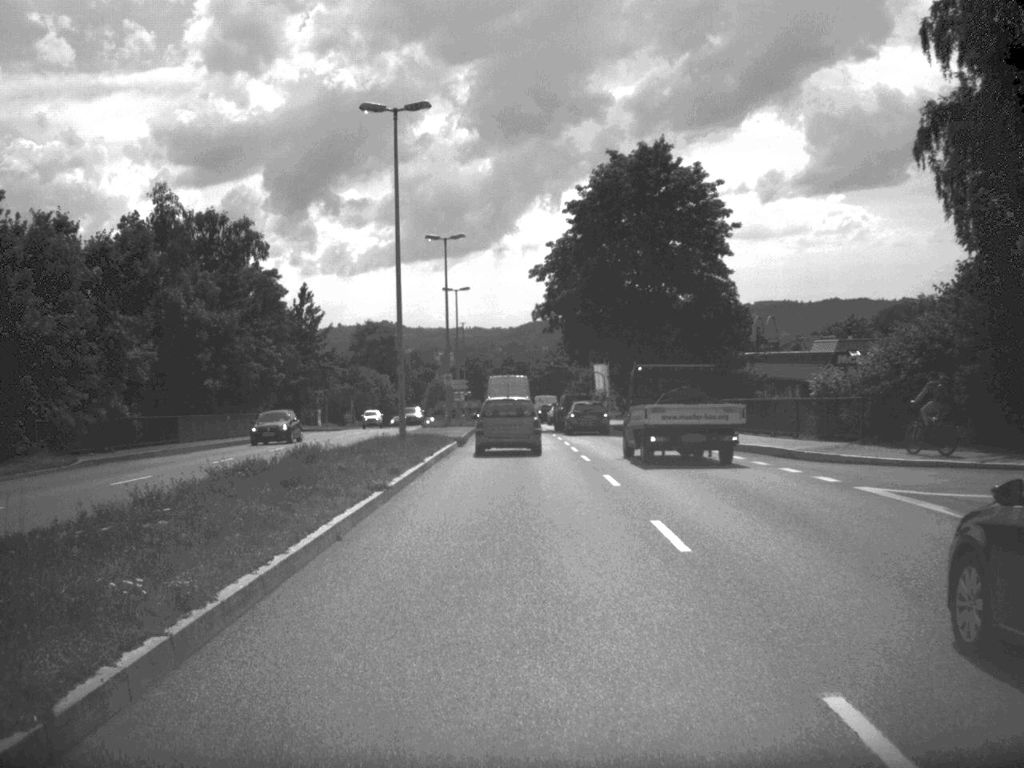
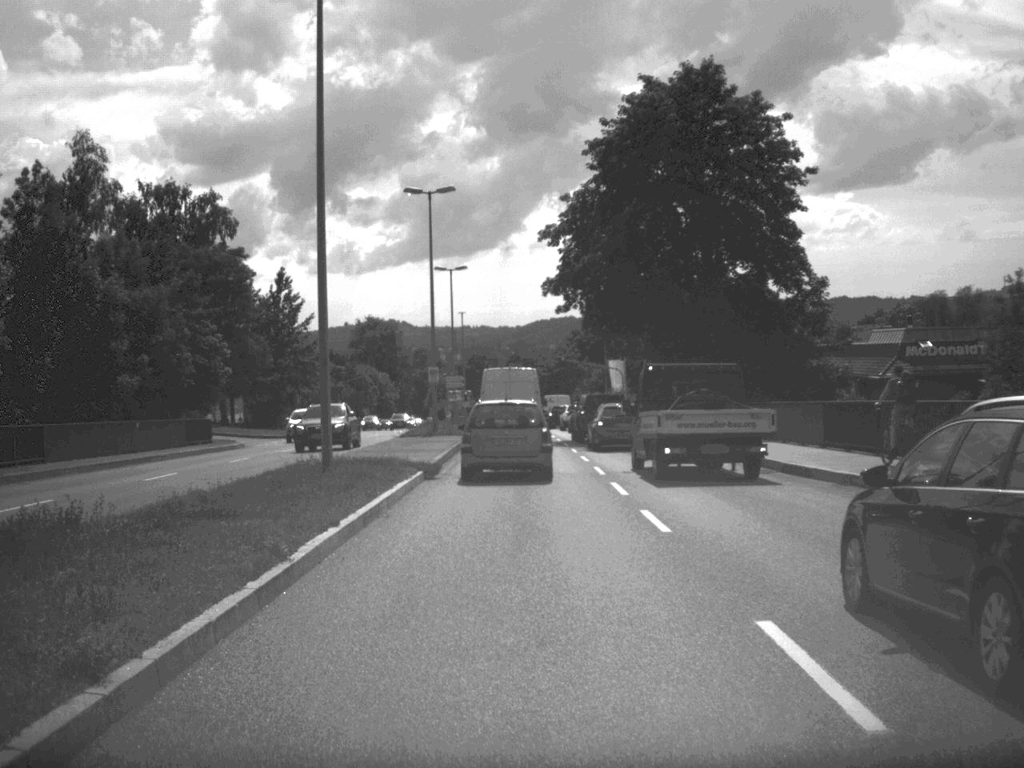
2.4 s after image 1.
(0.0, +15.3) m; 0°
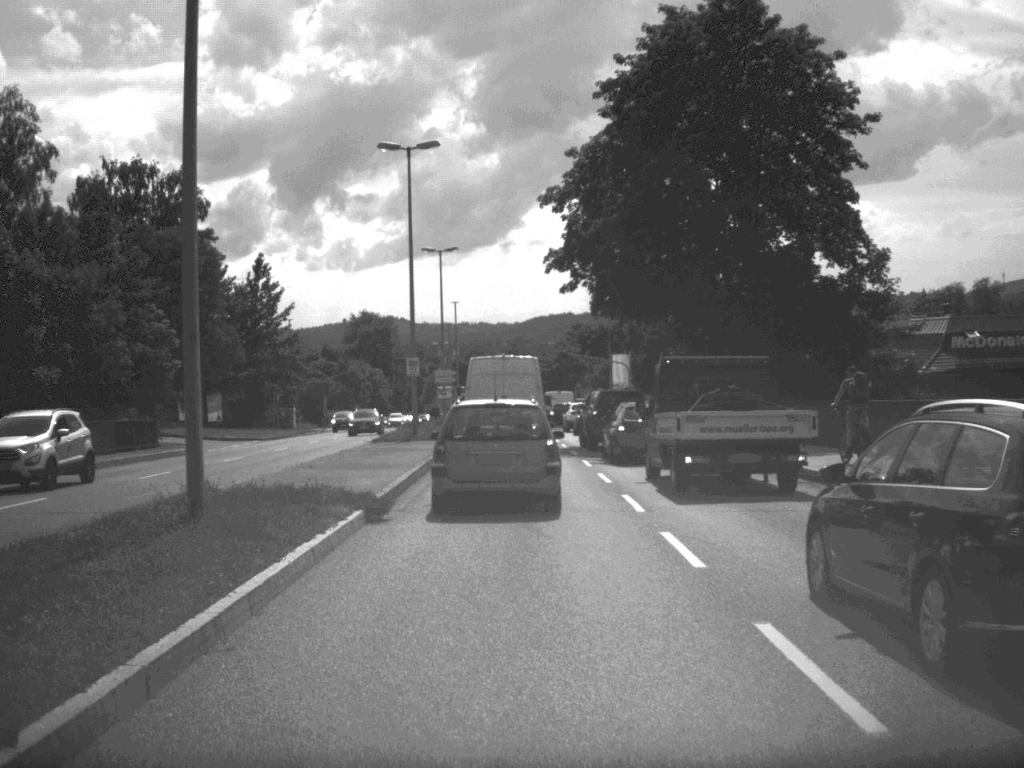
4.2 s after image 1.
(0.0, +8.8) m; 0°
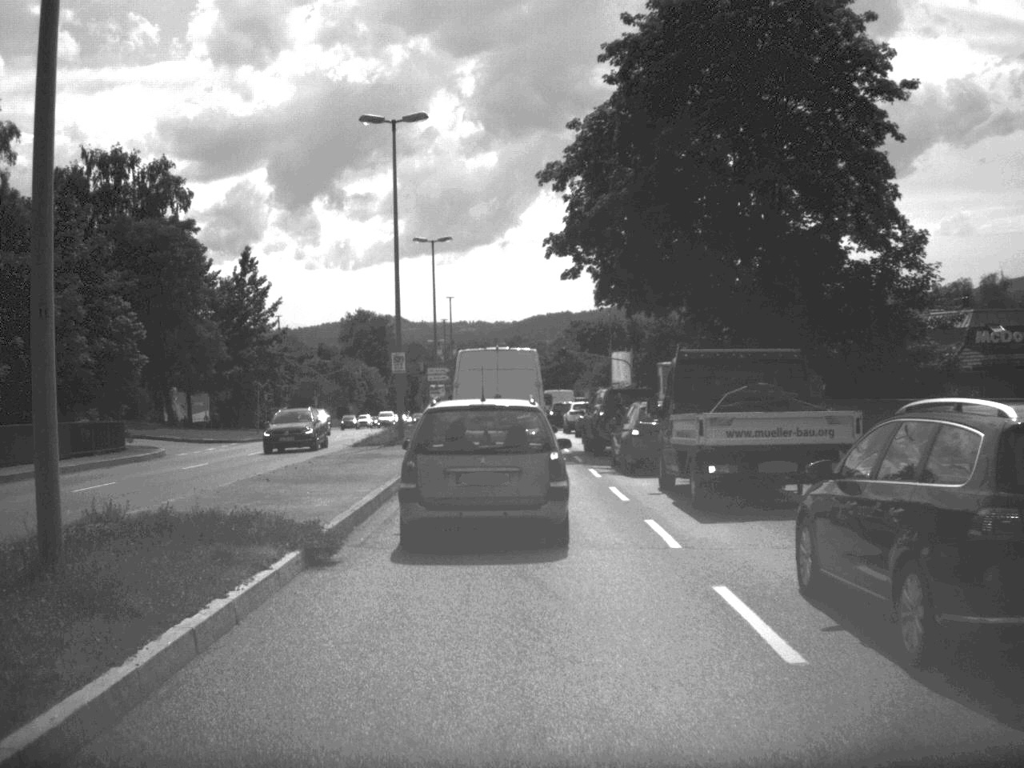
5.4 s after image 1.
(0.0, +4.2) m; 0°
